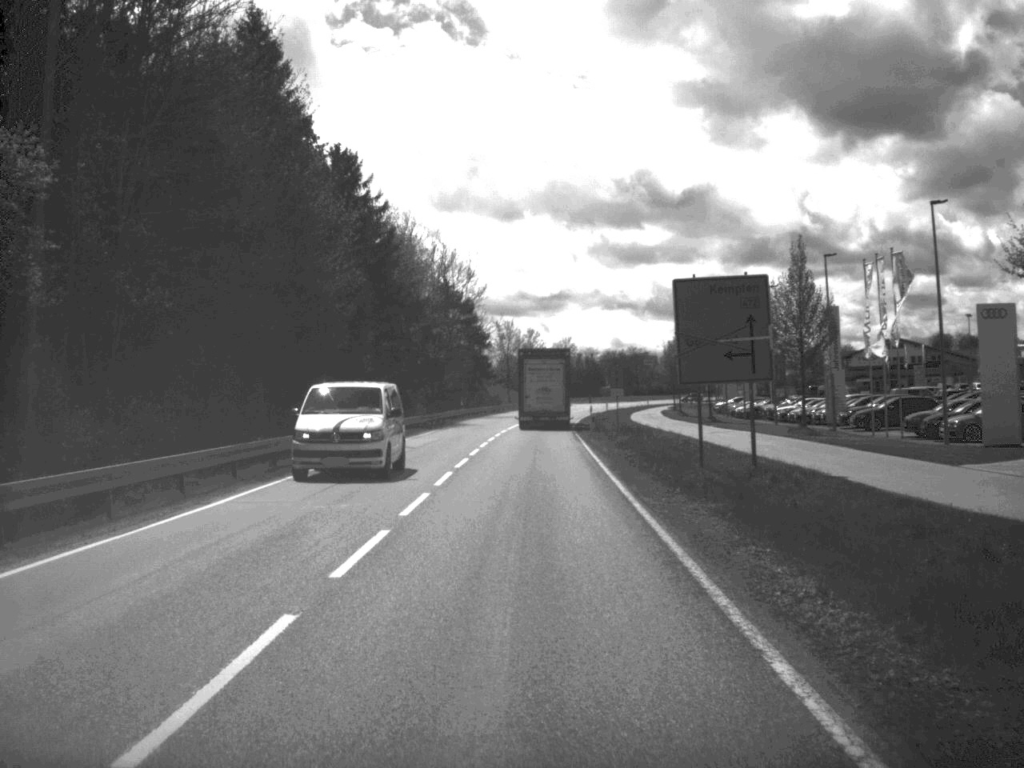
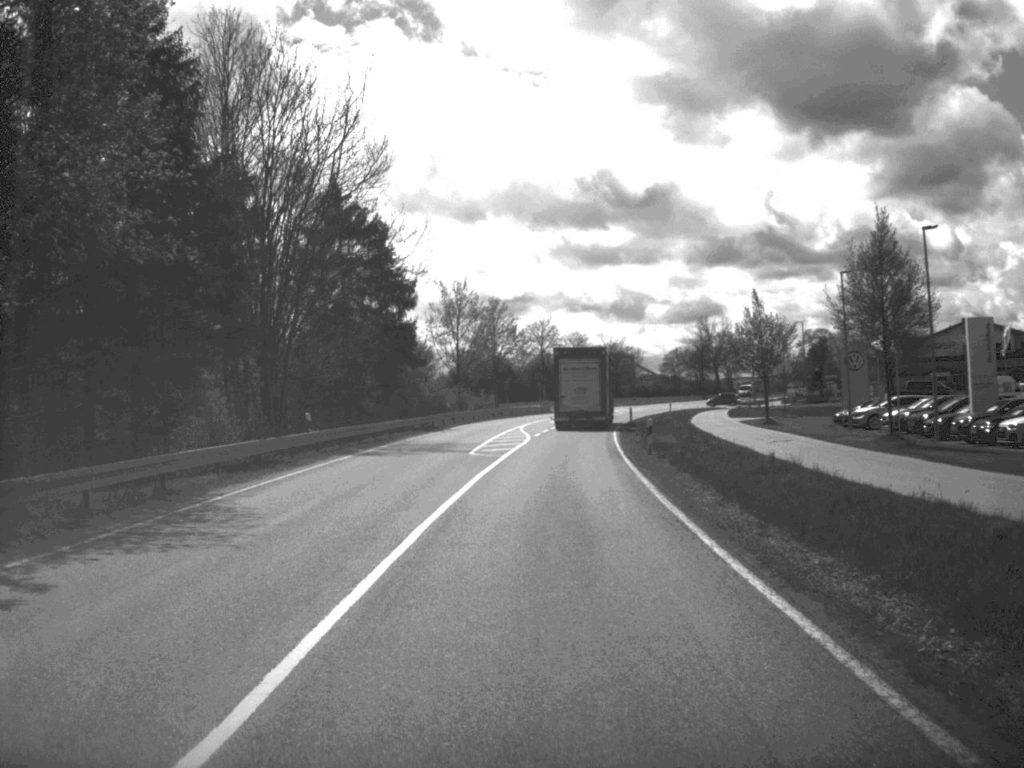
(+0.2, +59.3) m; +1°
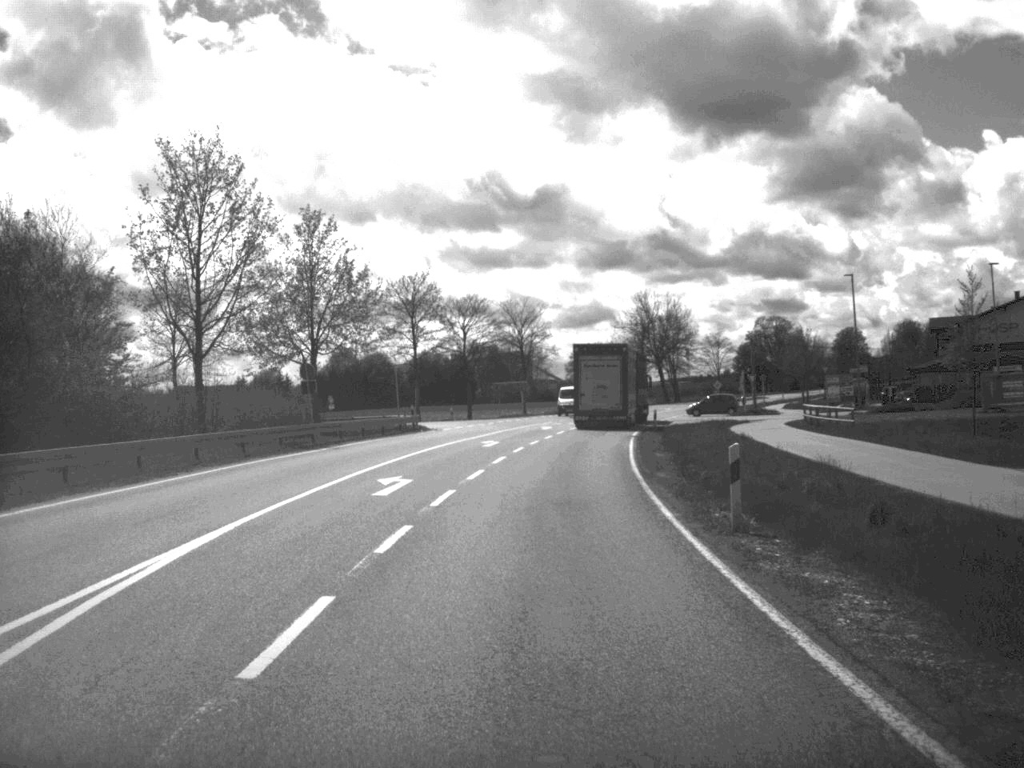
(+2.1, +58.4) m; +5°
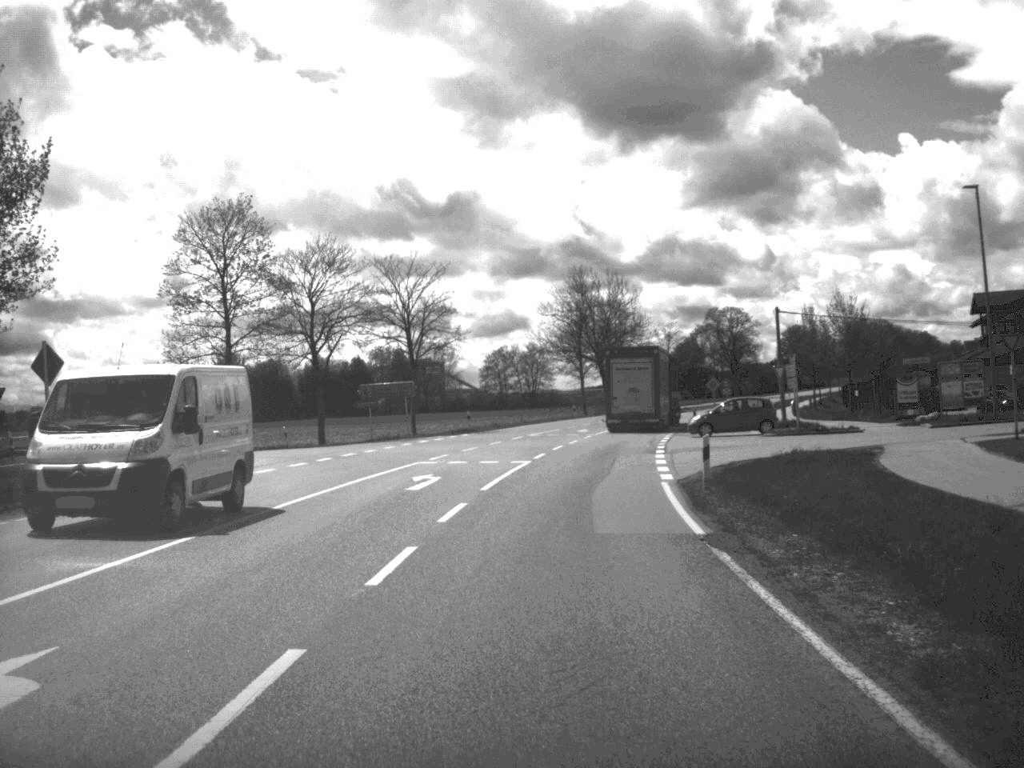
(+1.2, +37.1) m; +4°
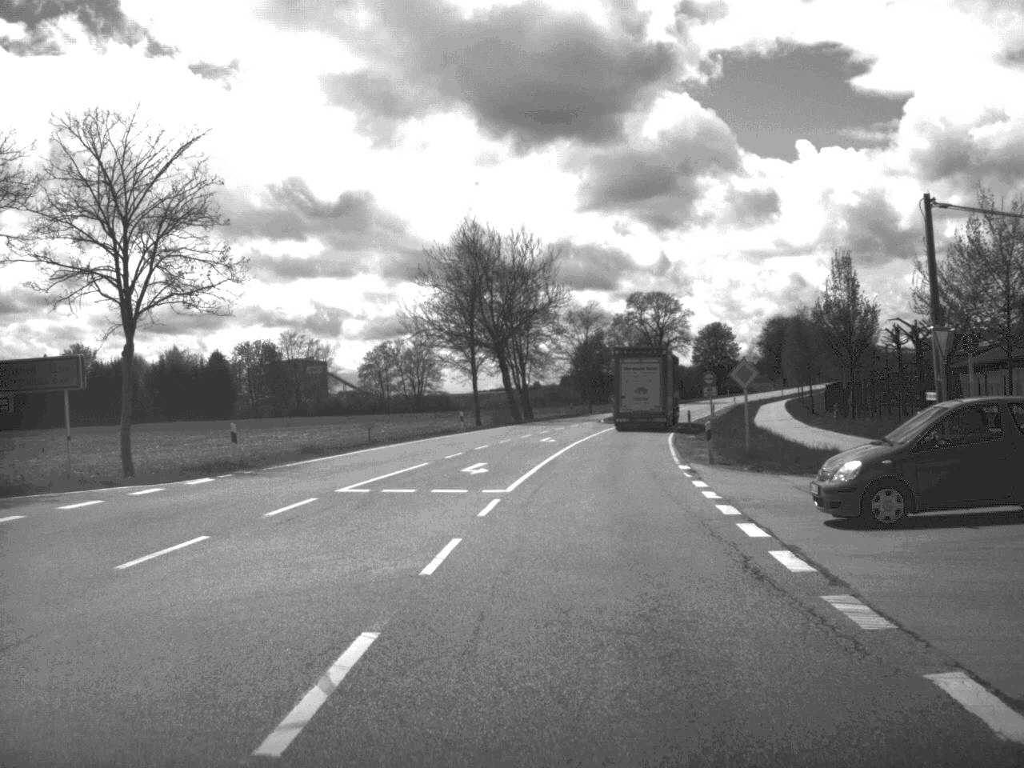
(+1.4, +34.7) m; +5°
